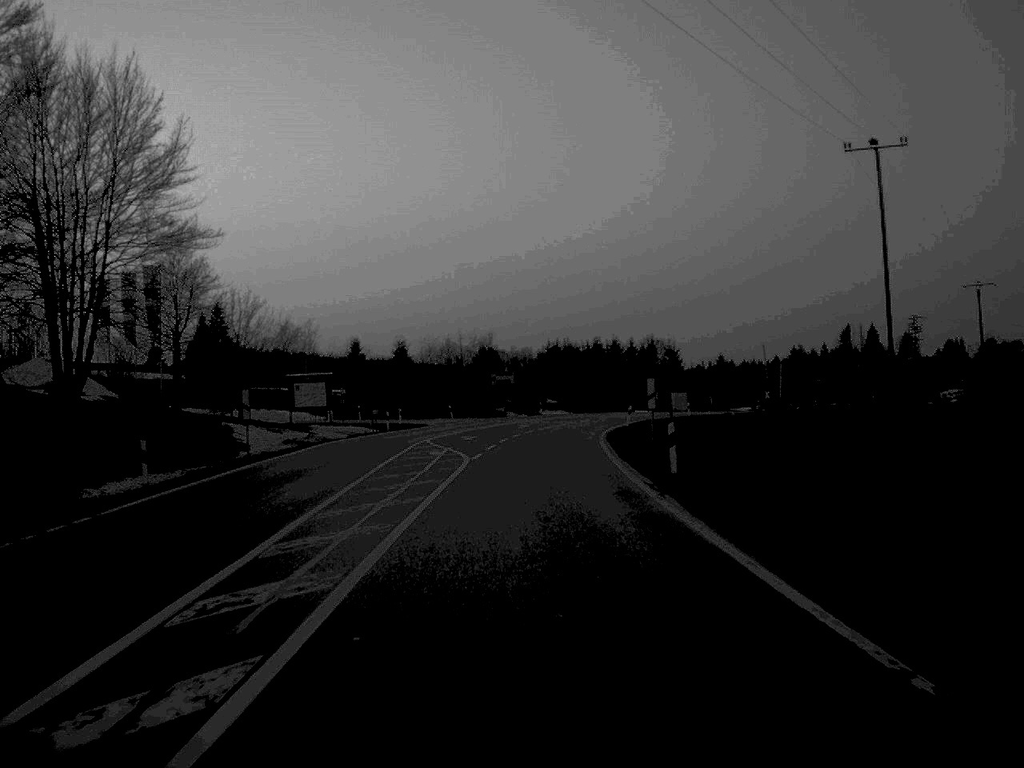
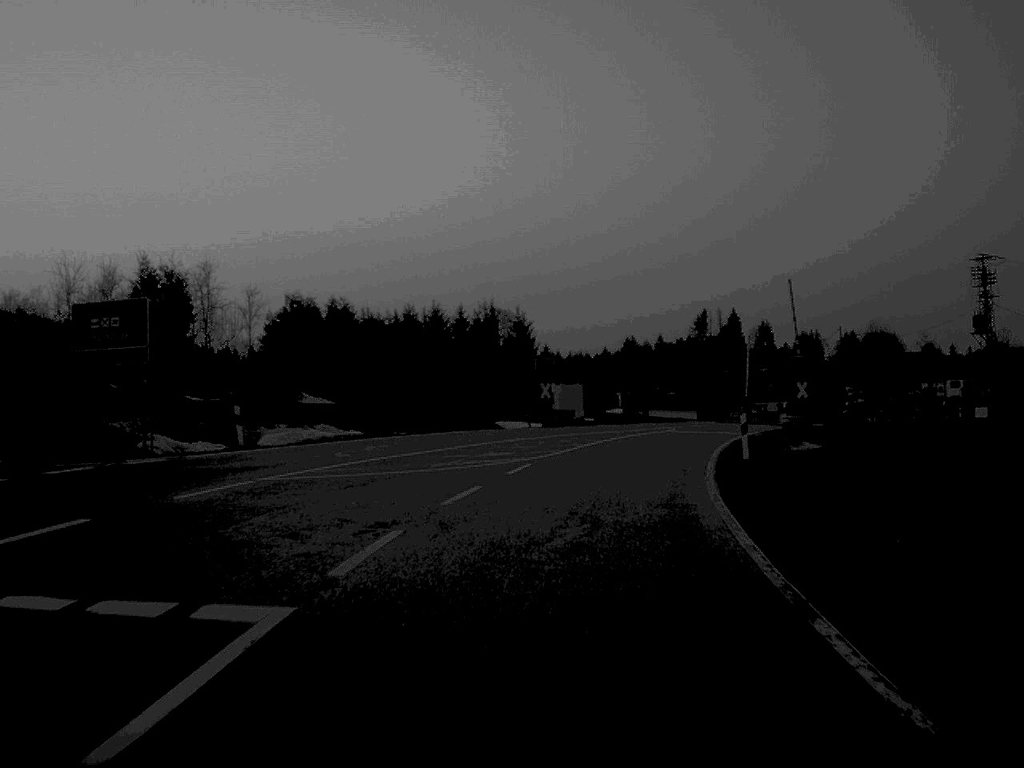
(+3.4, +69.1) m; +9°
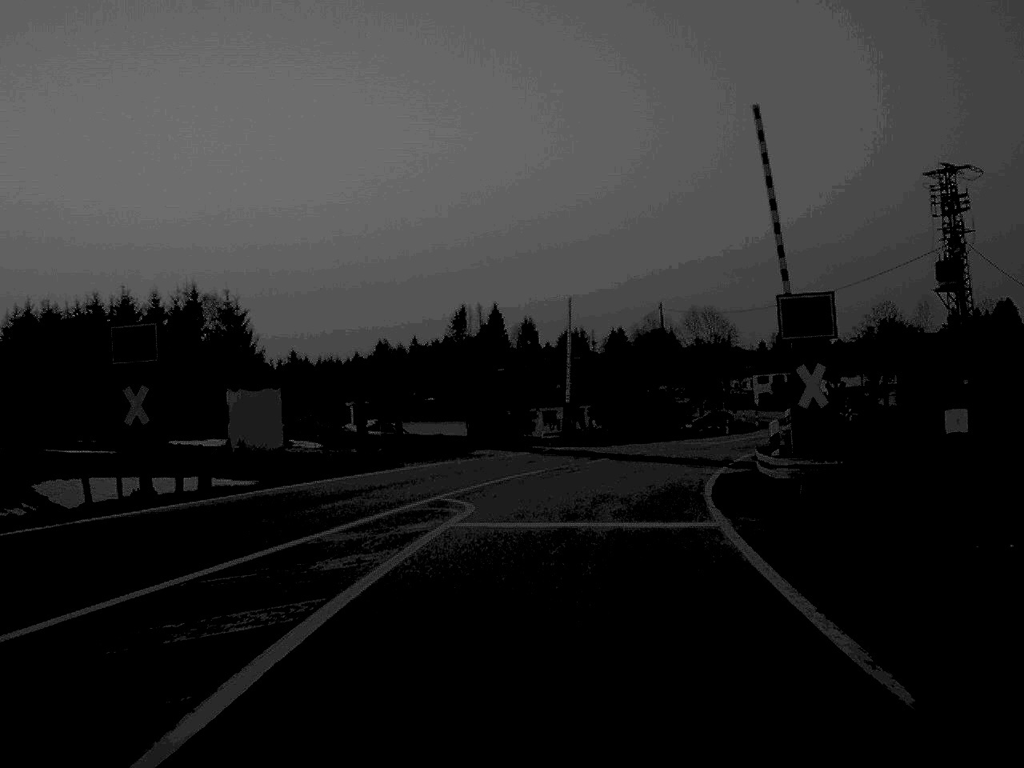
(+3.2, +34.6) m; +11°
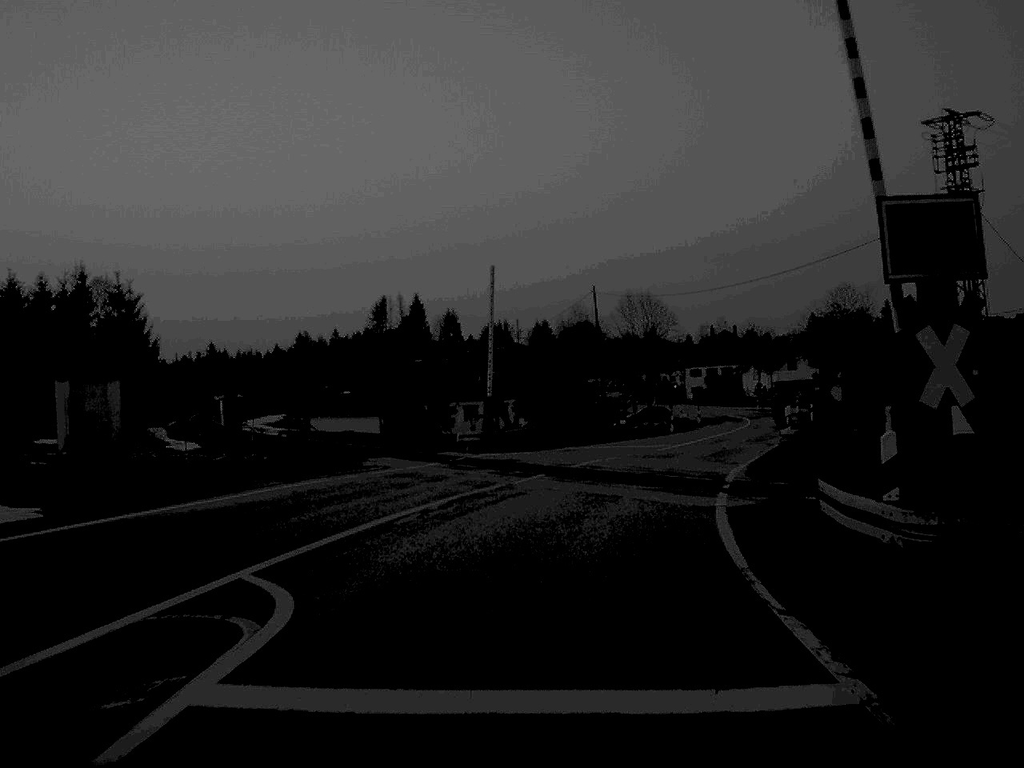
(+0.3, +9.7) m; +3°
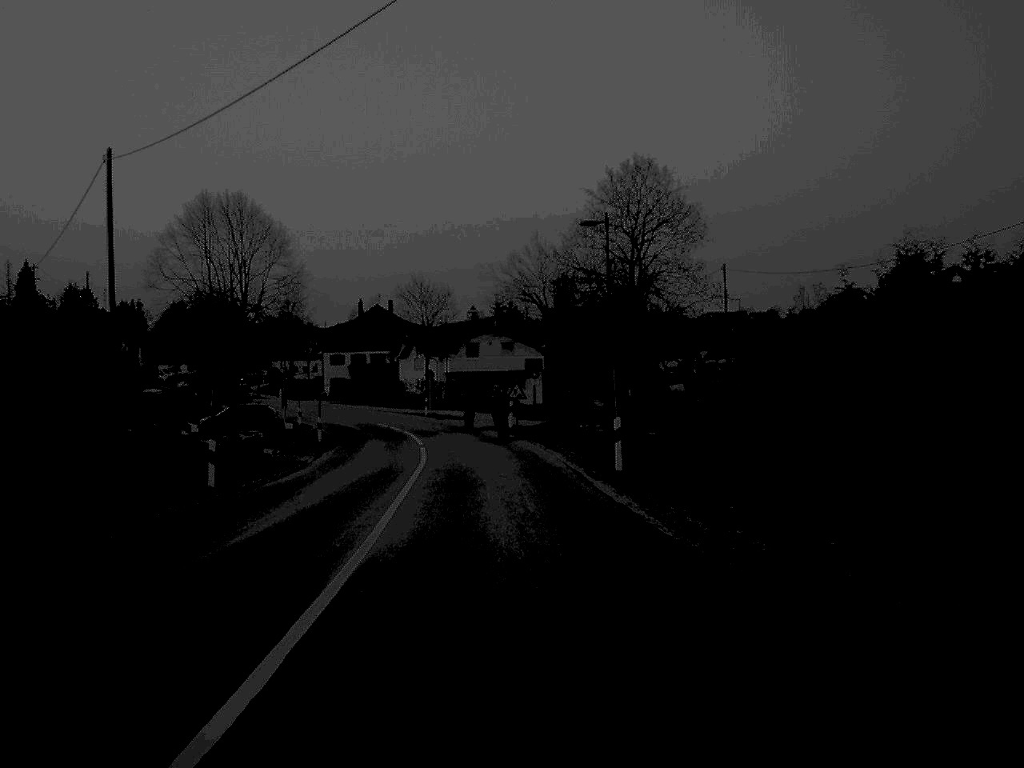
(+7.0, +46.0) m; +15°
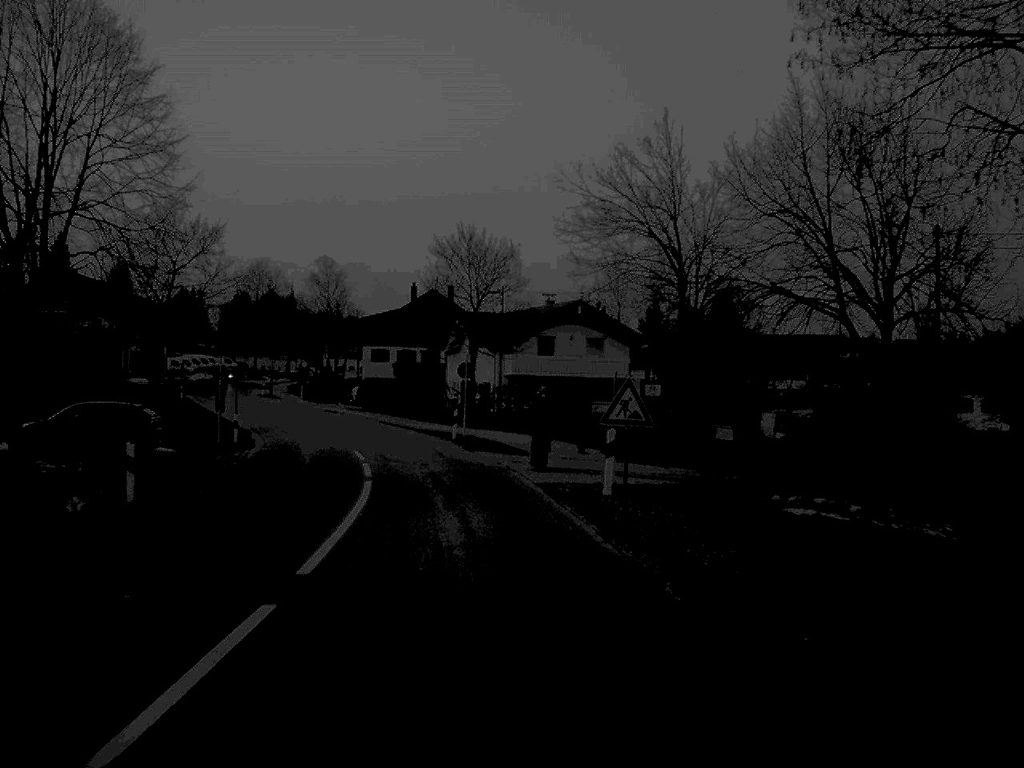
(-0.5, +29.9) m; -4°
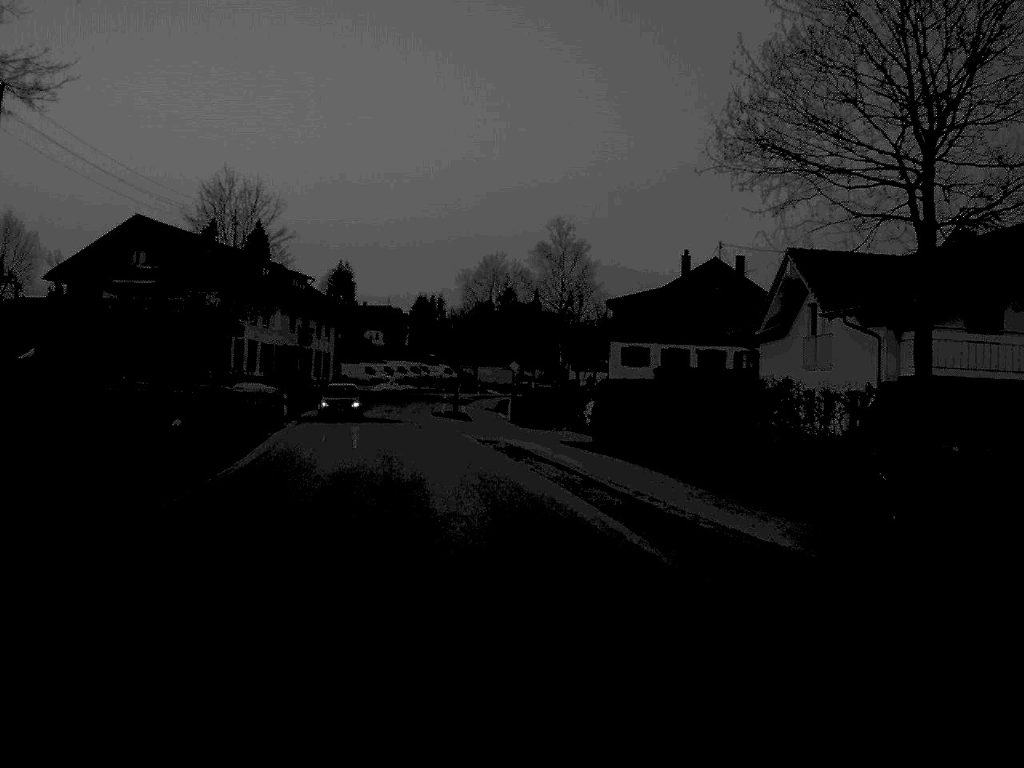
(-4.0, +40.4) m; -11°
